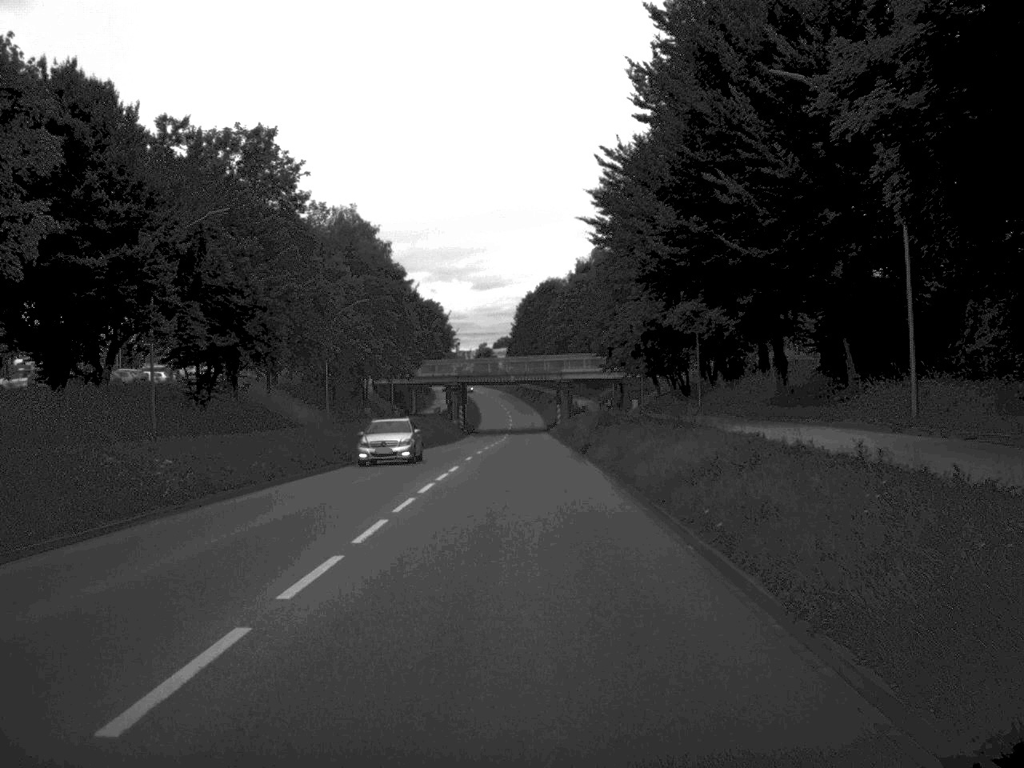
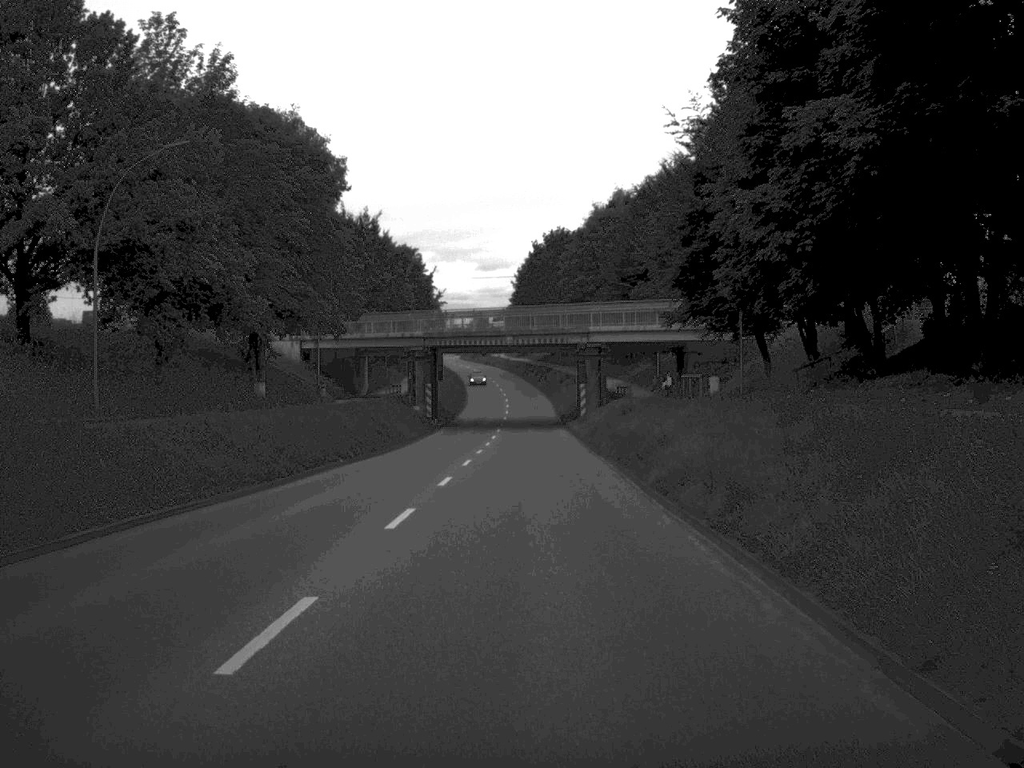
(-0.2, +42.7) m; 0°
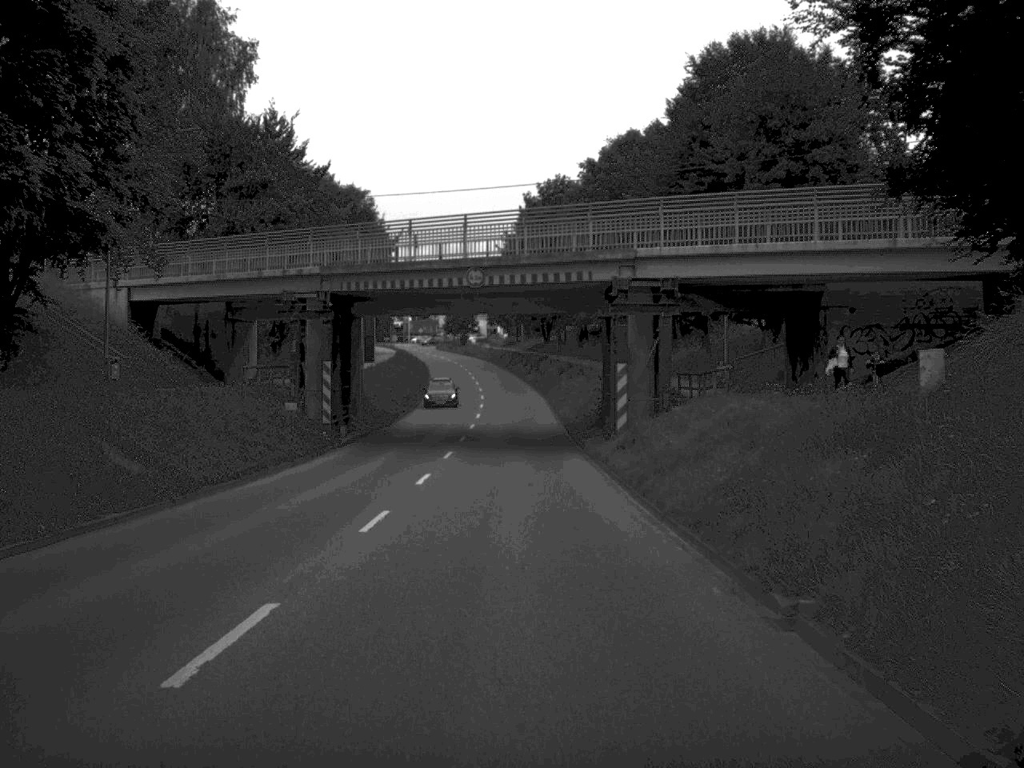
(+0.3, +35.6) m; 0°
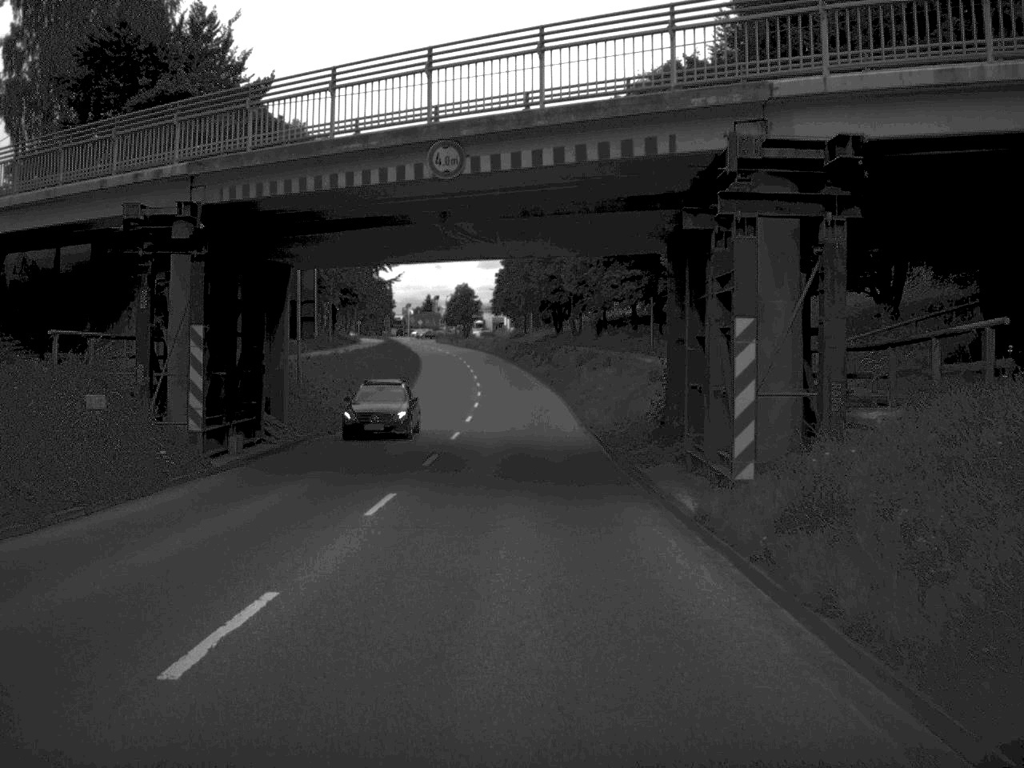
(-0.1, +17.8) m; 0°
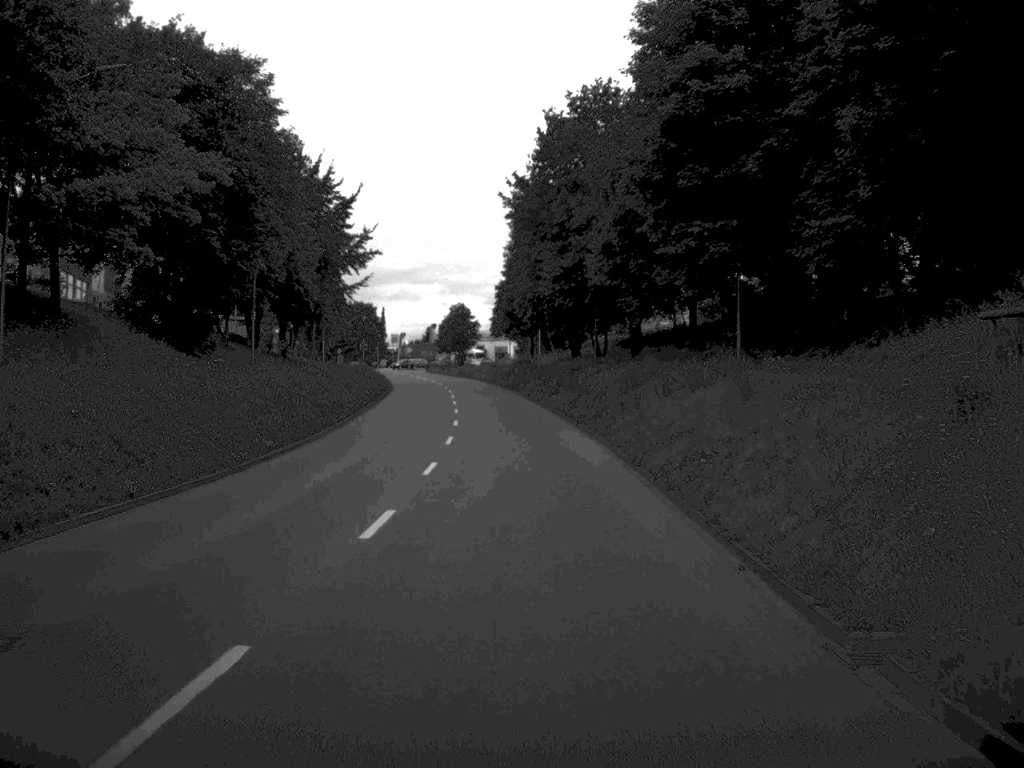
(-0.1, +28.5) m; 0°
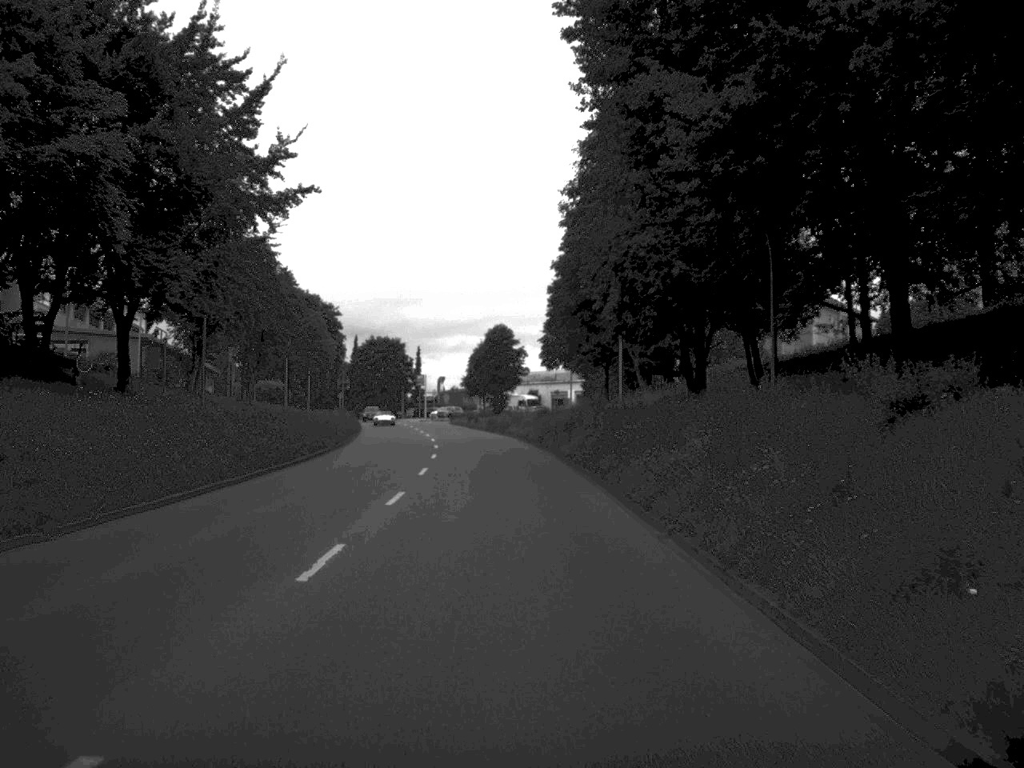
(-0.7, +46.8) m; -3°
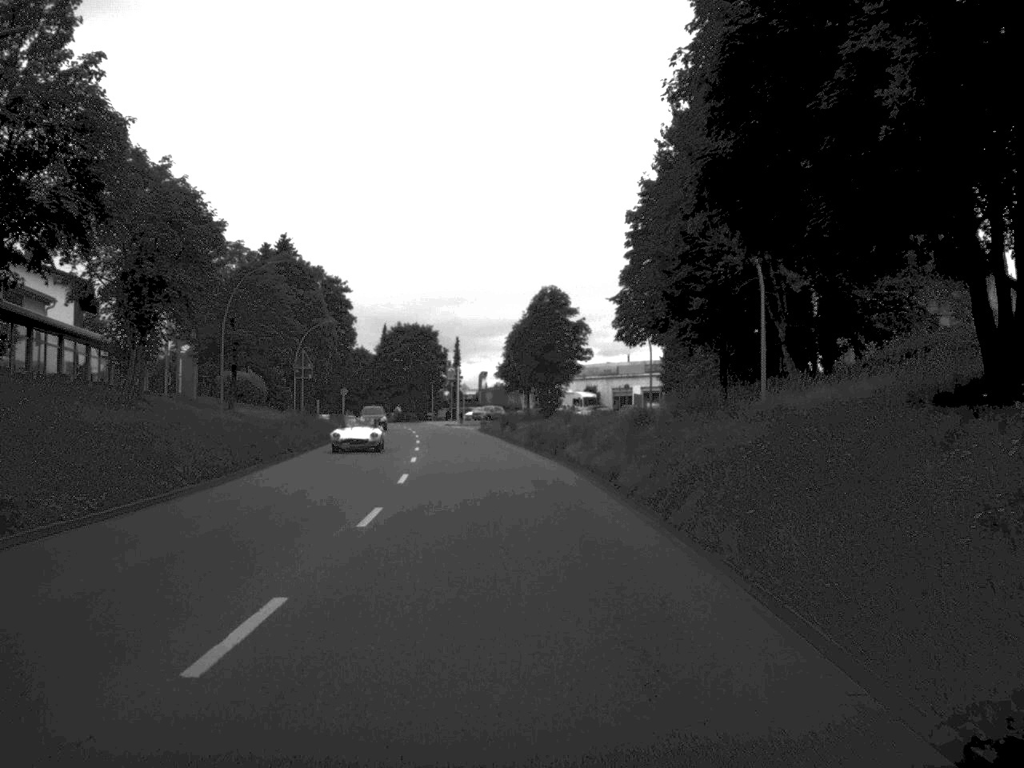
(-0.5, +30.8) m; -2°
